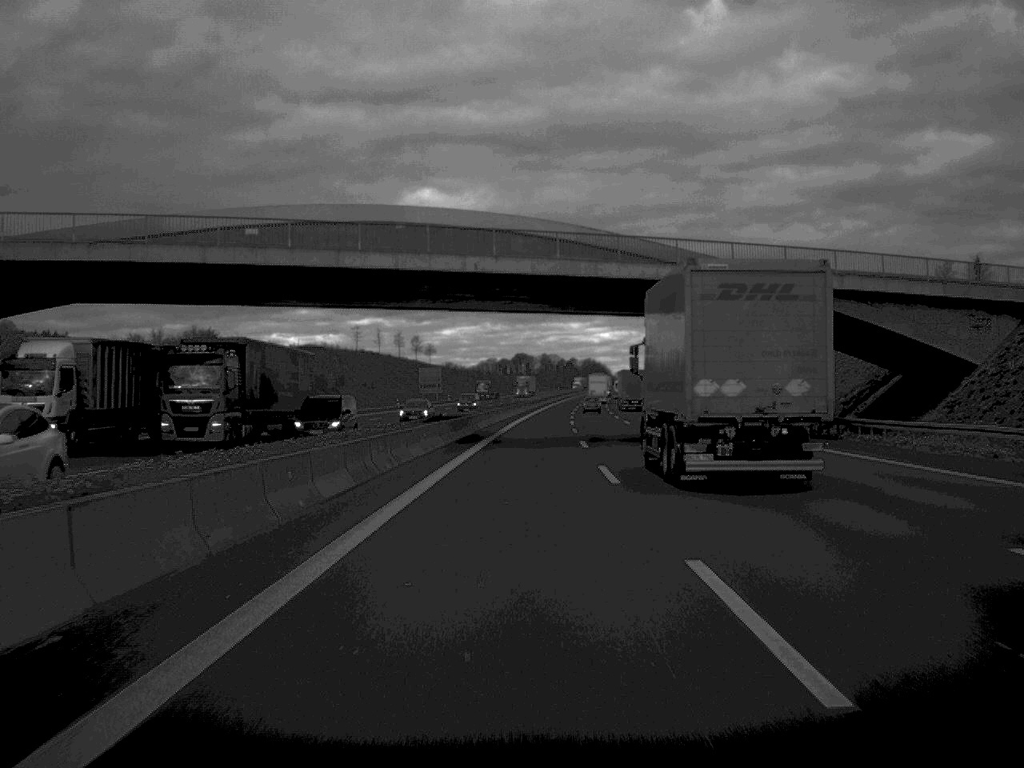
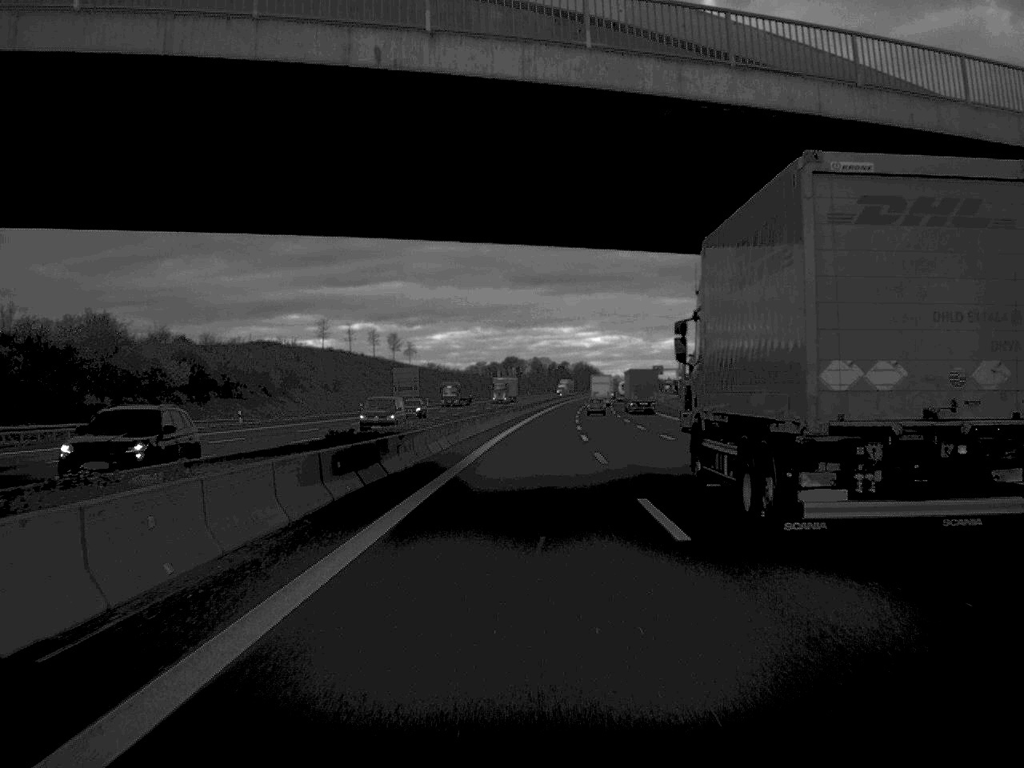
(+0.1, +27.8) m; 0°
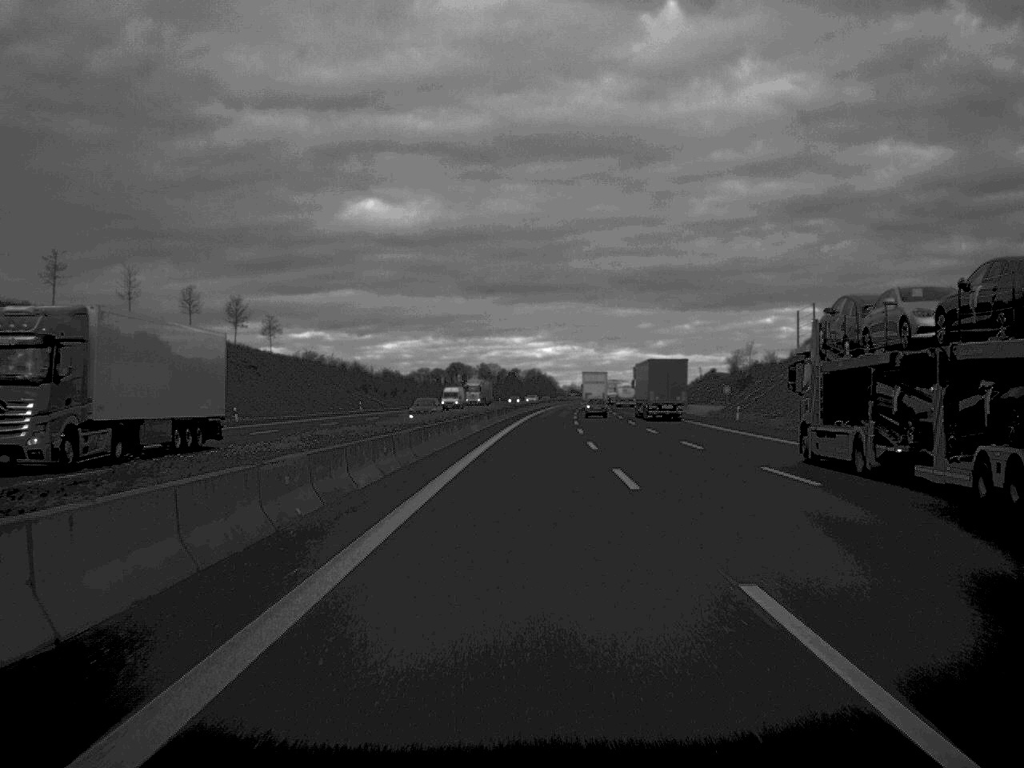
(+2.1, +99.5) m; +2°
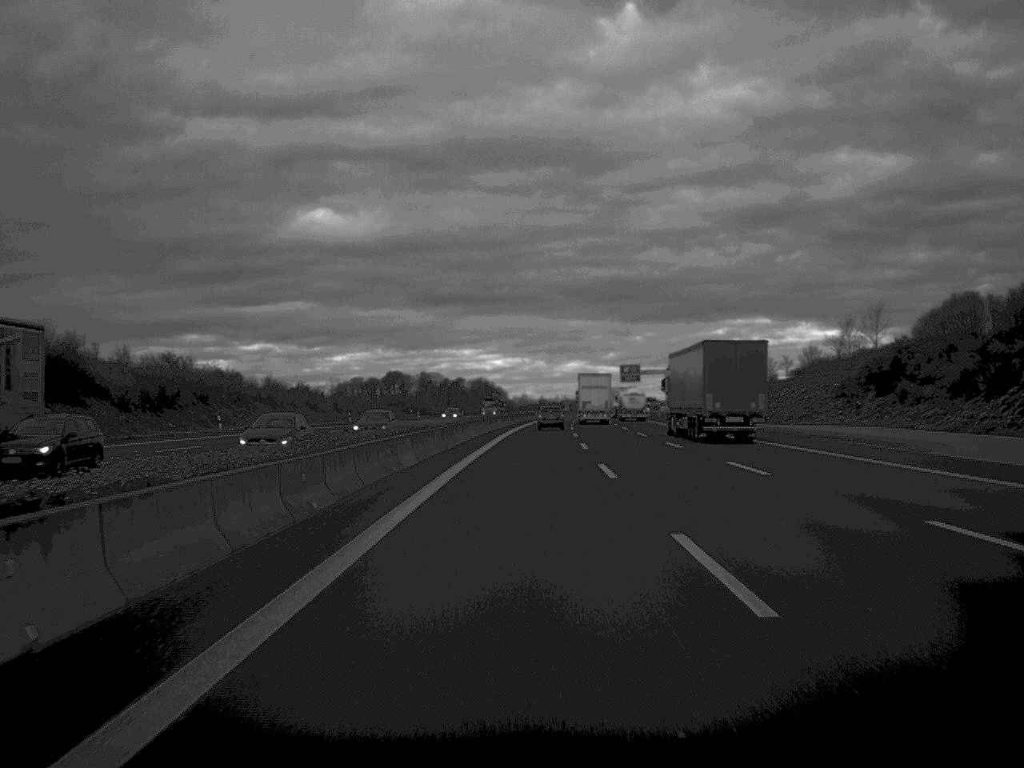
(+2.2, +103.0) m; +2°
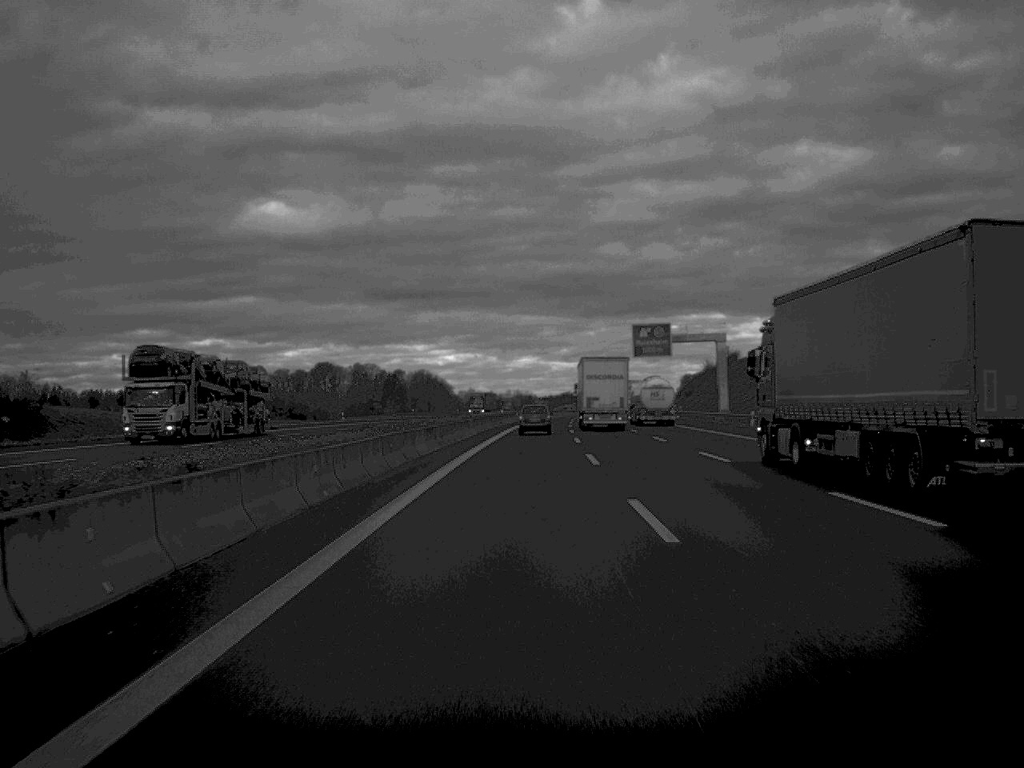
(+2.0, +102.8) m; +2°
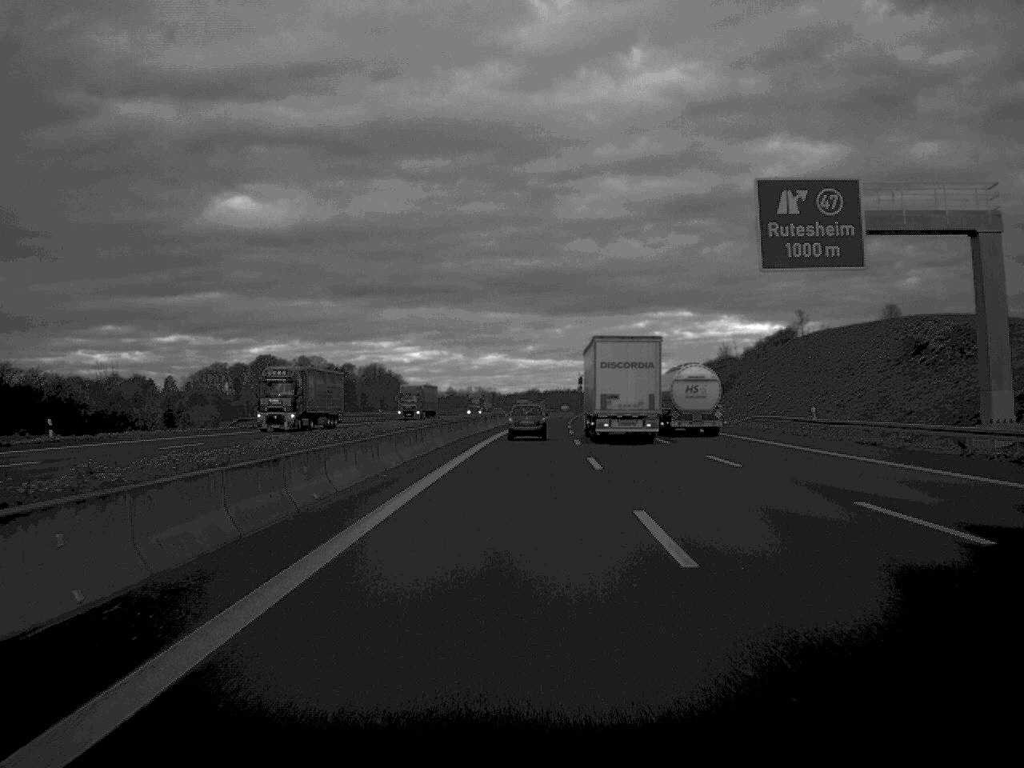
(+1.0, +73.9) m; +2°
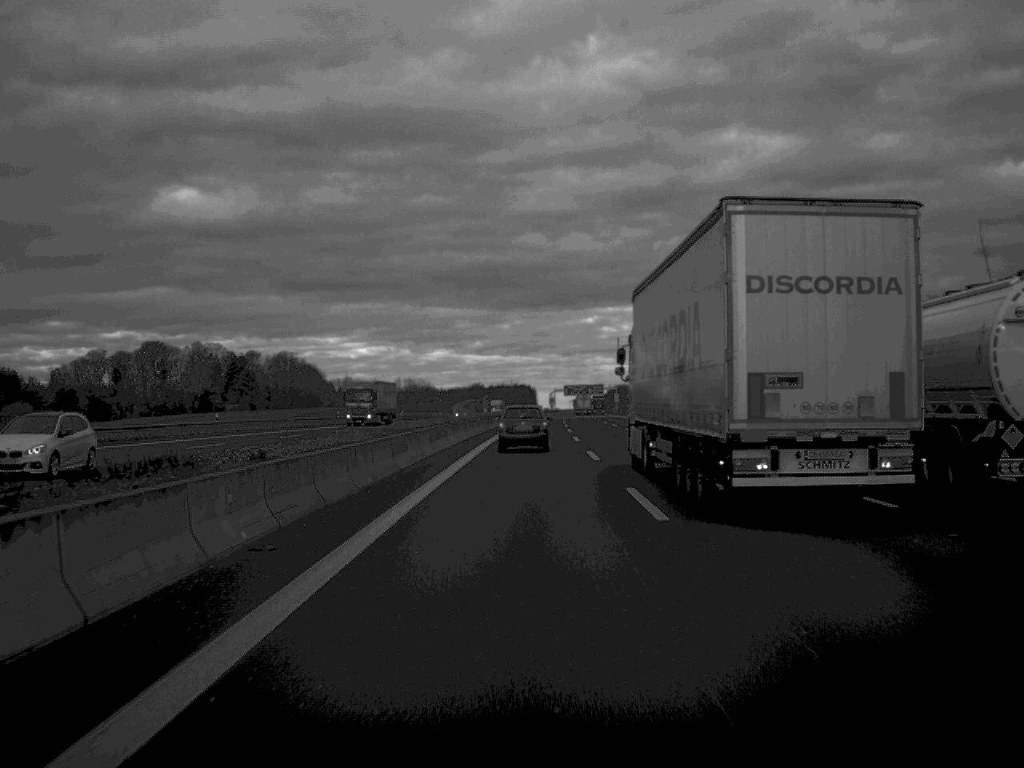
(+2.4, +121.0) m; +2°
